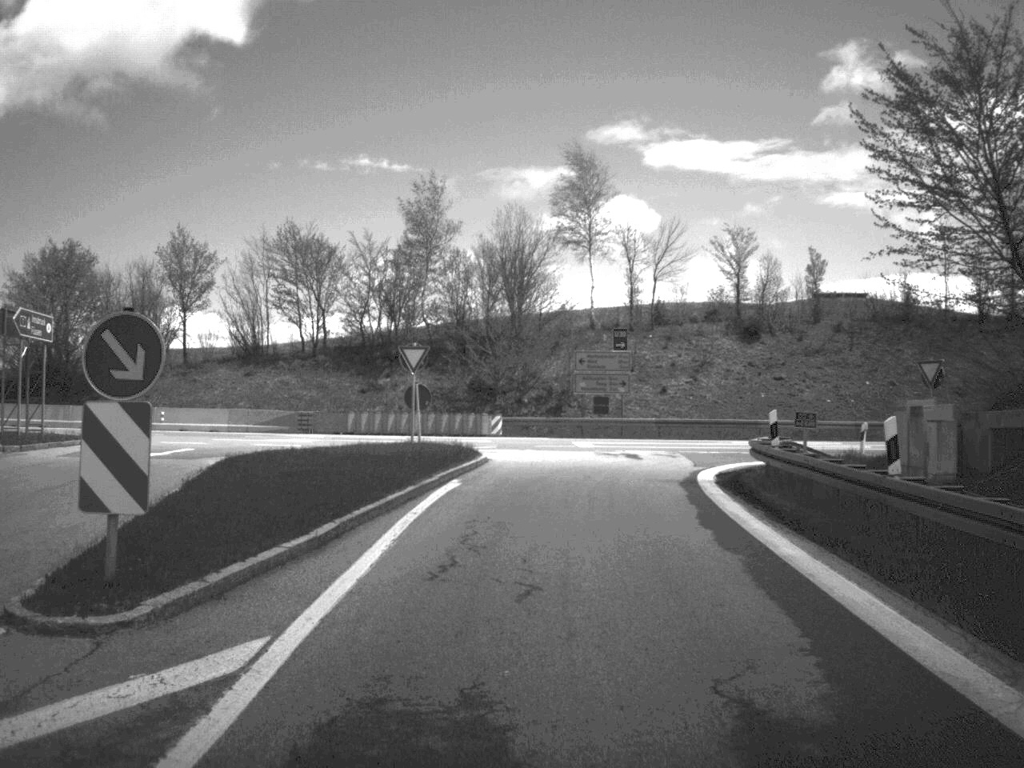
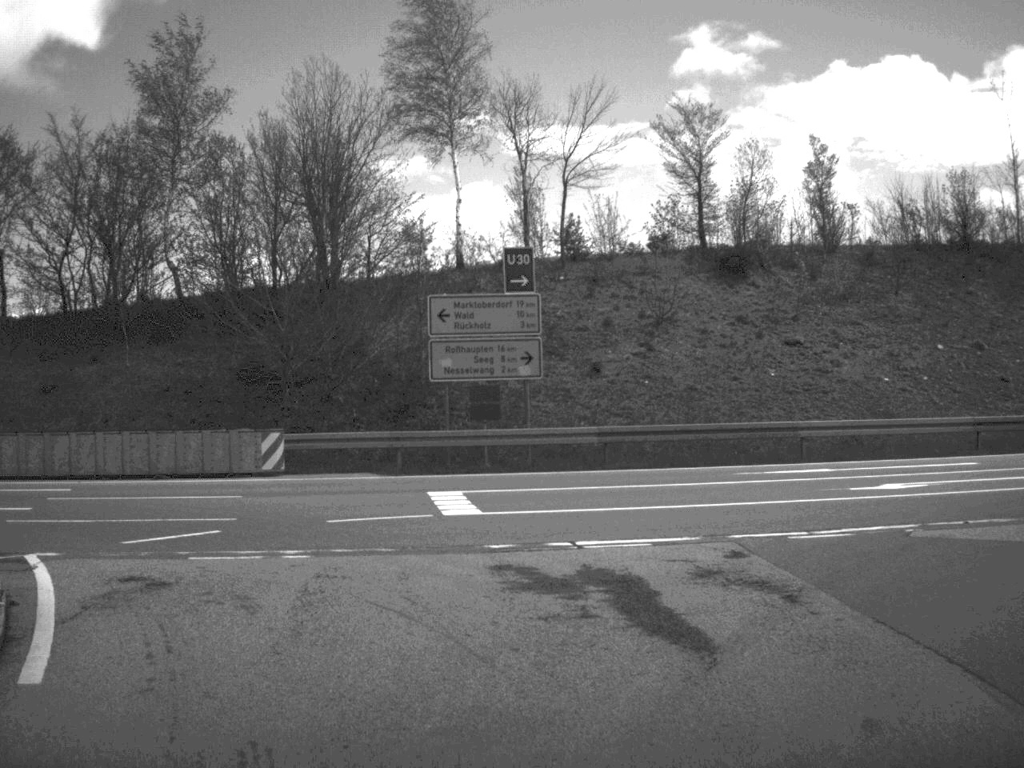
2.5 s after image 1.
(+0.9, +24.6) m; +6°
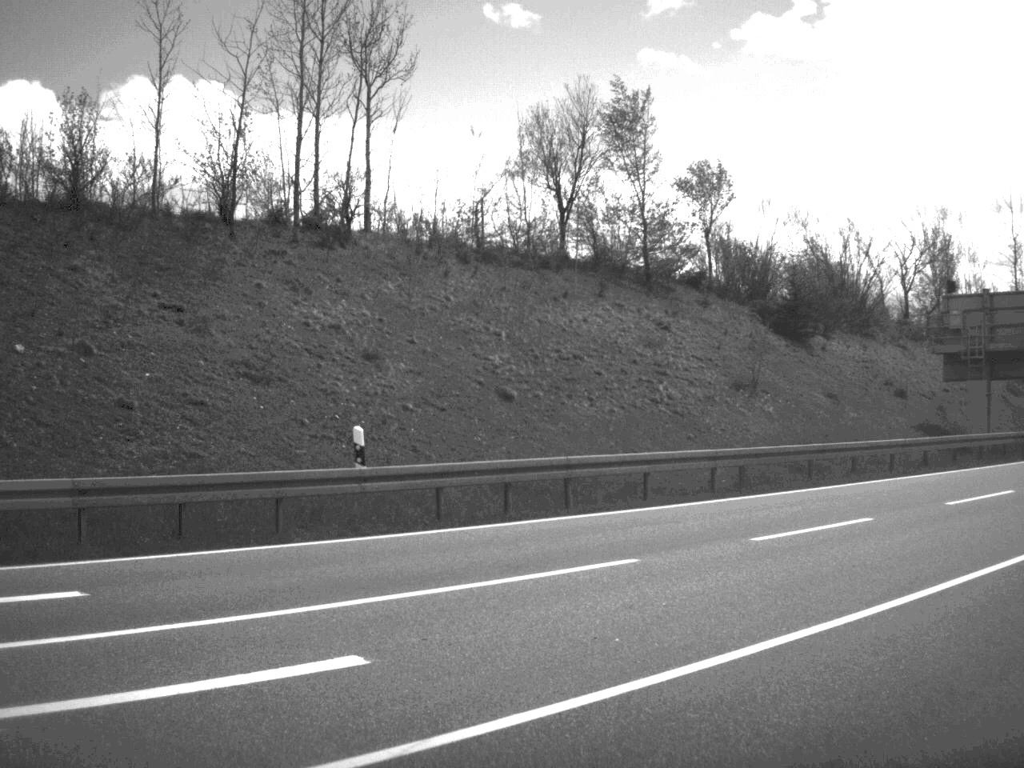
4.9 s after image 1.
(+3.6, +13.0) m; +41°
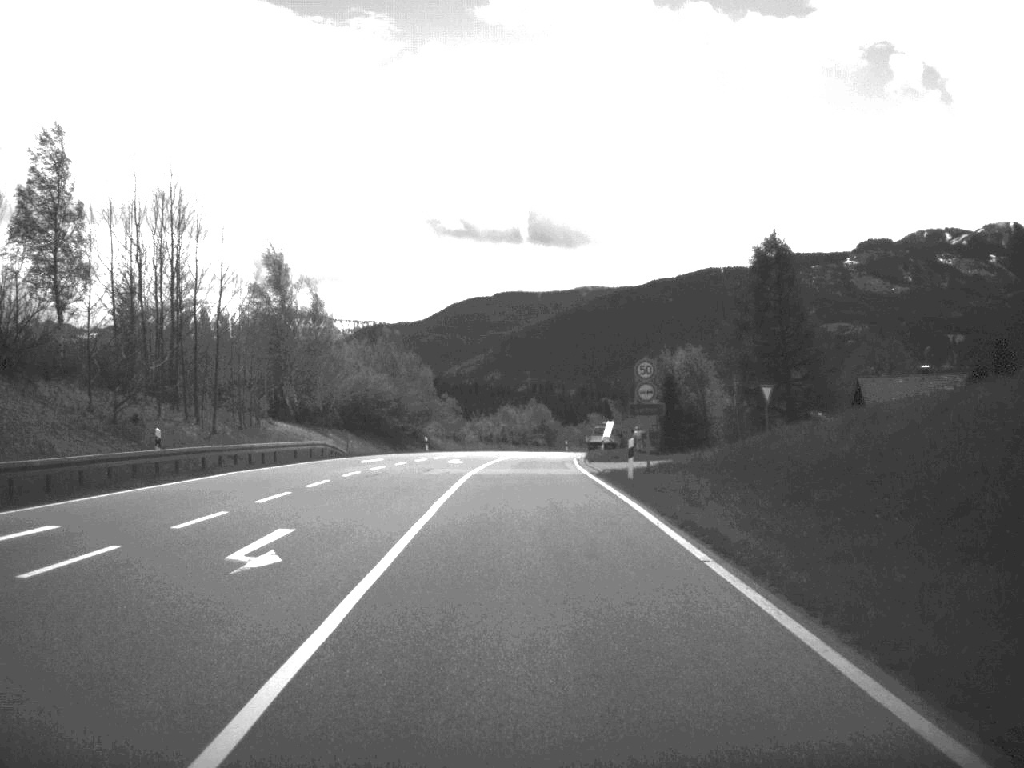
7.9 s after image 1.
(+12.4, +20.5) m; +40°
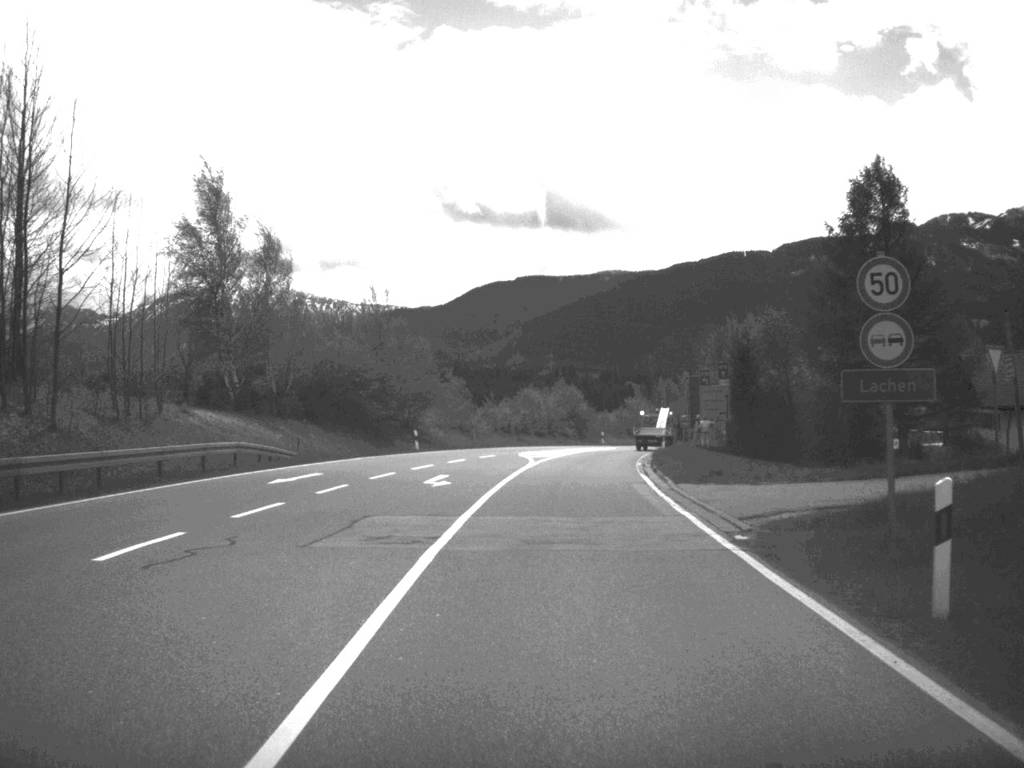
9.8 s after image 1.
(-0.3, +21.8) m; -1°
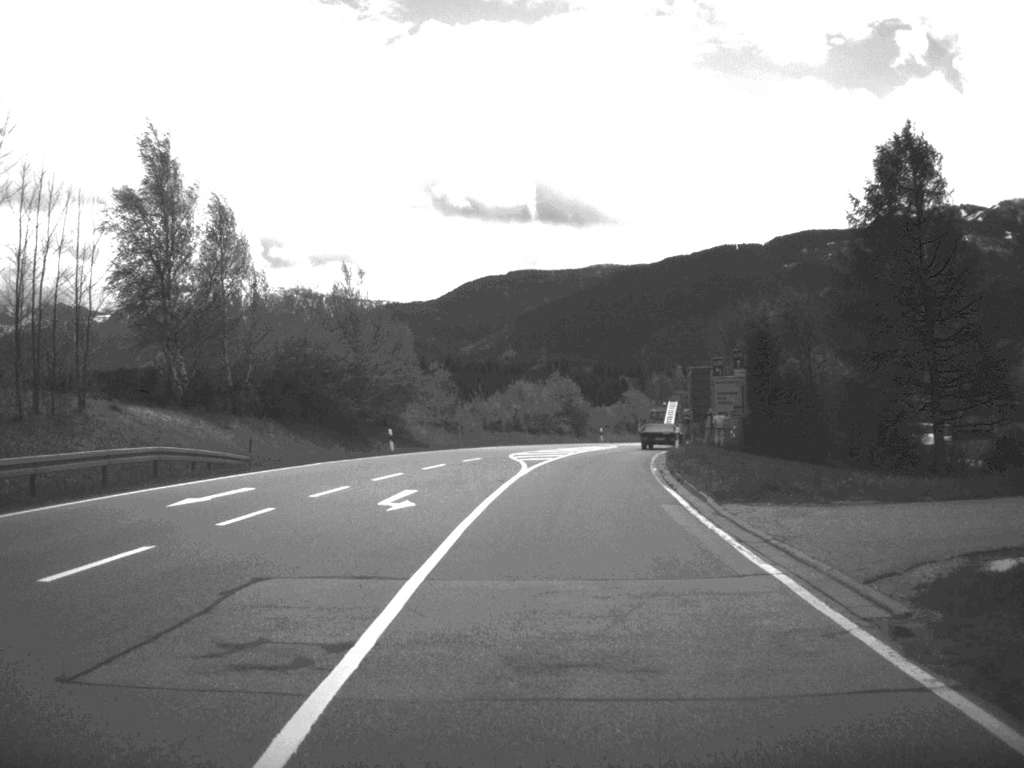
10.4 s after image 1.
(0.0, +7.3) m; 0°
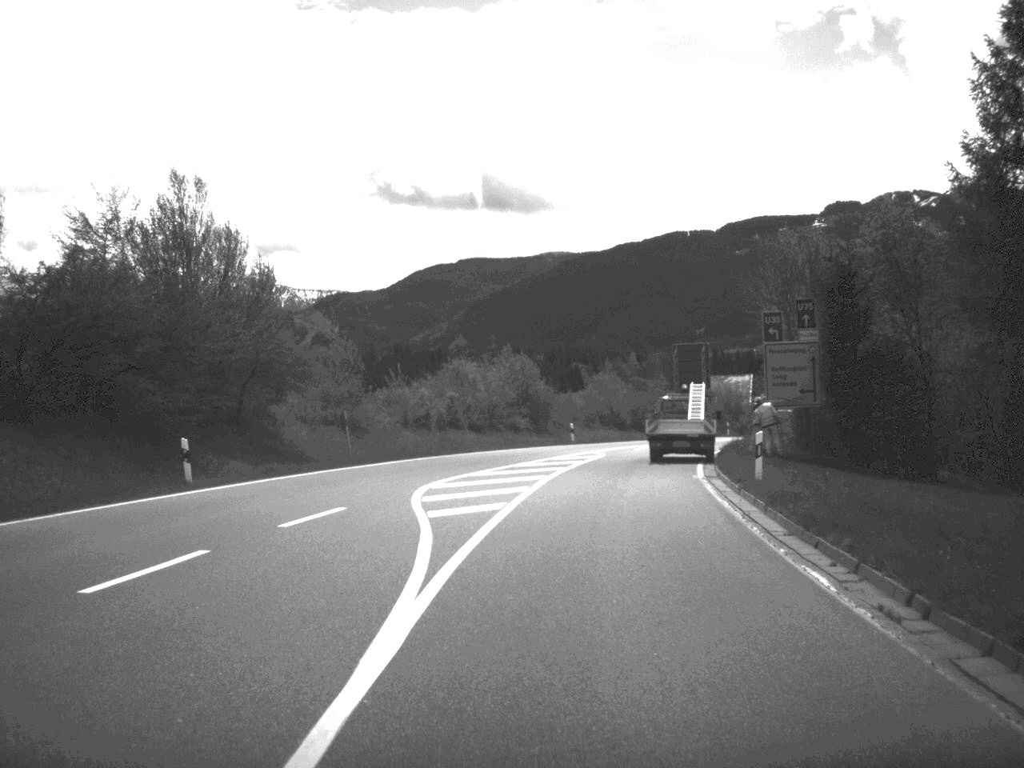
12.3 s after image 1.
(+0.4, +23.5) m; +2°
